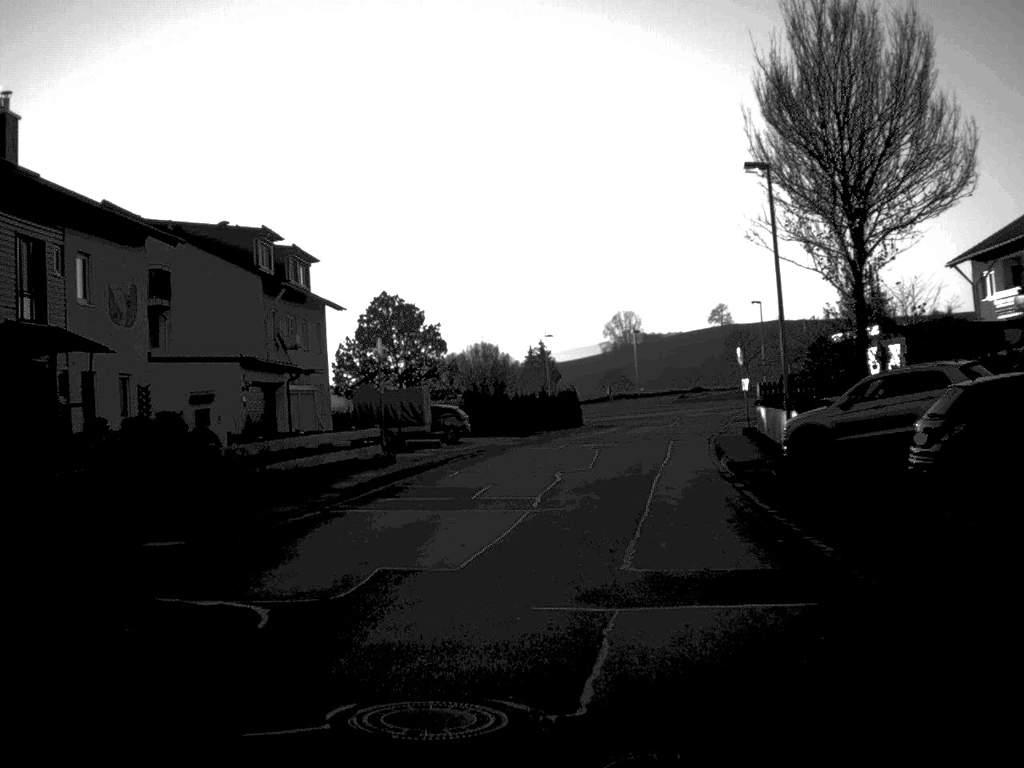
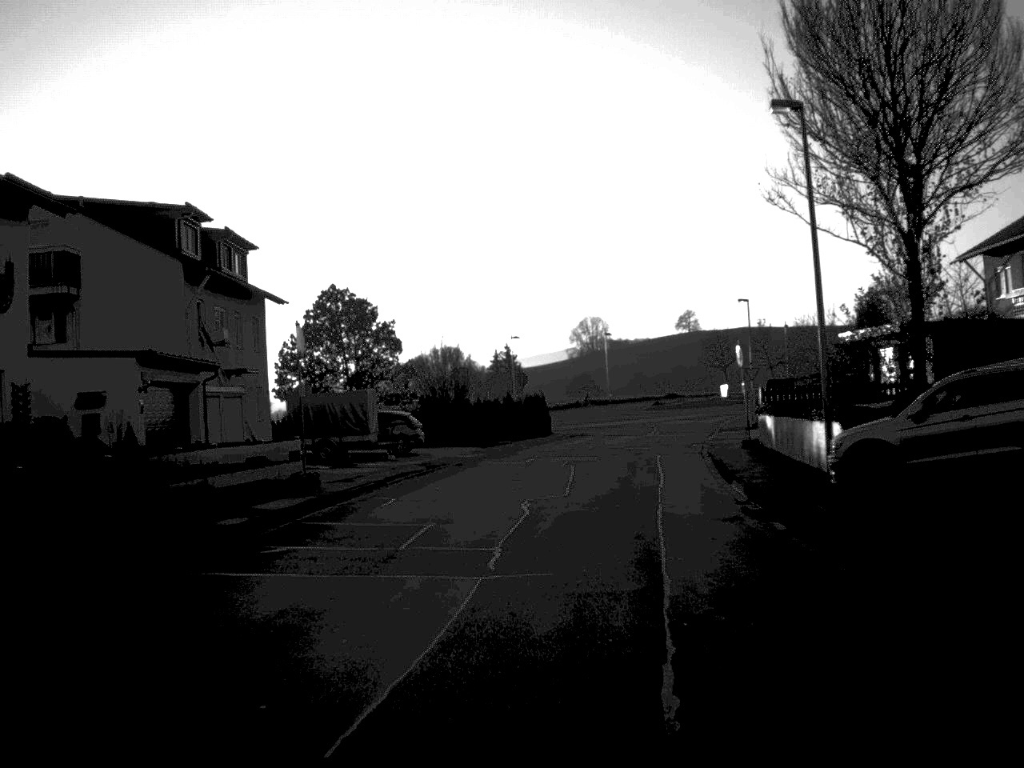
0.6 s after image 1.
(+0.1, +6.4) m; +2°
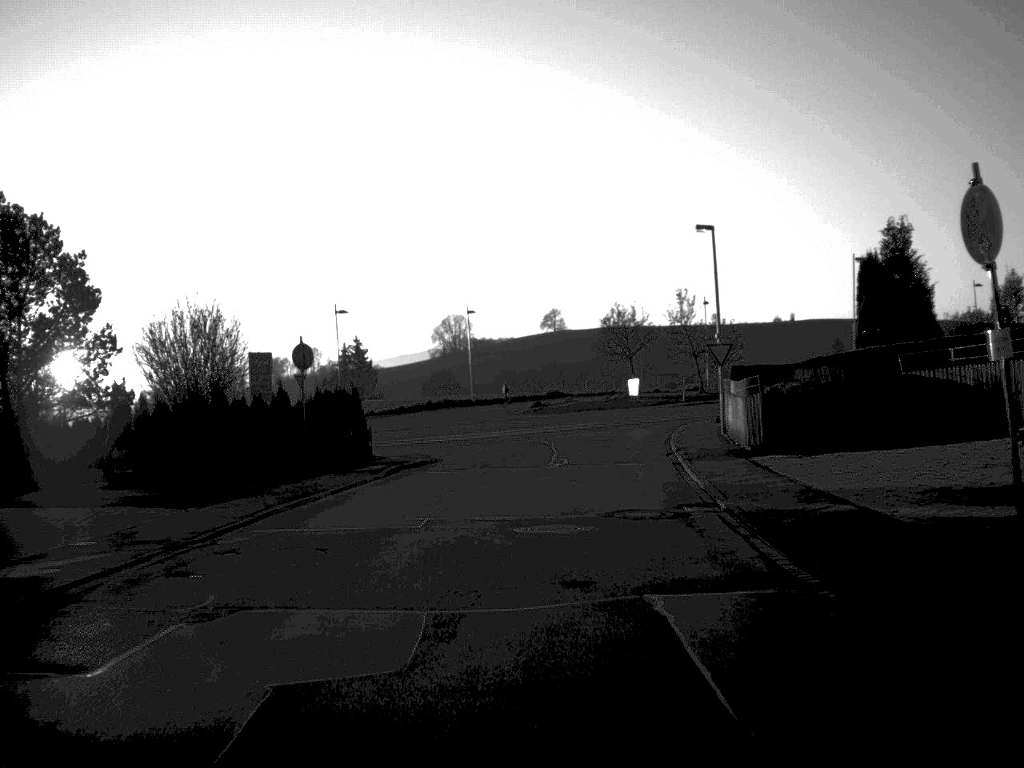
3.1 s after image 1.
(+1.5, +27.0) m; +6°
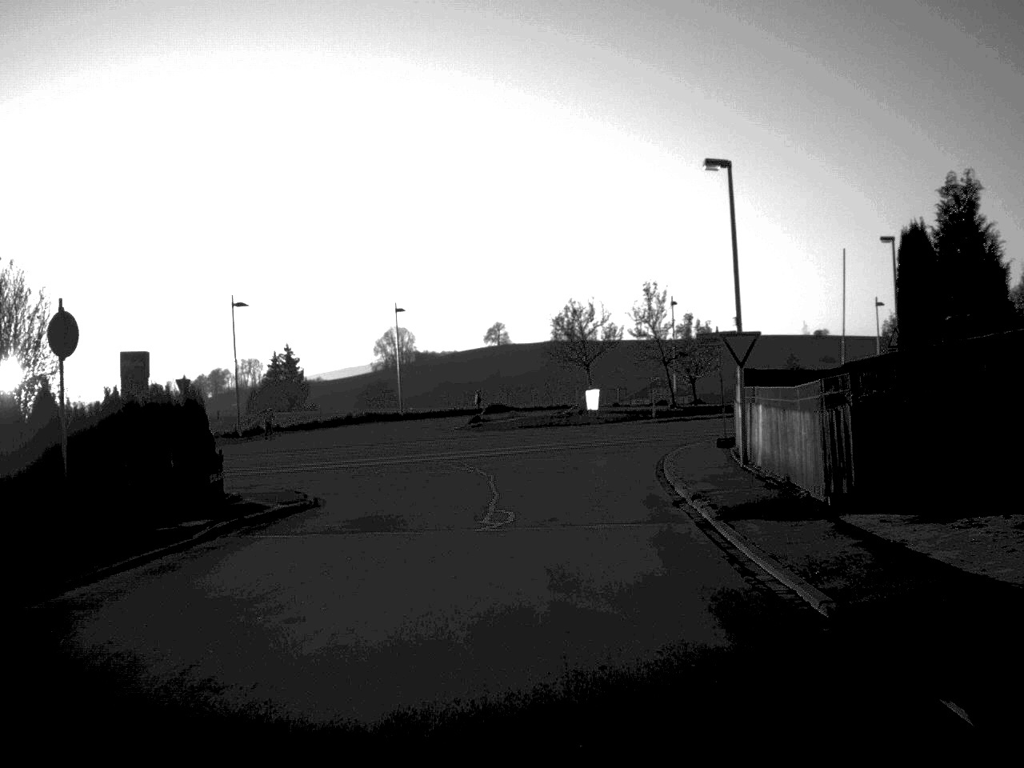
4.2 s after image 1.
(+0.3, +12.0) m; +2°
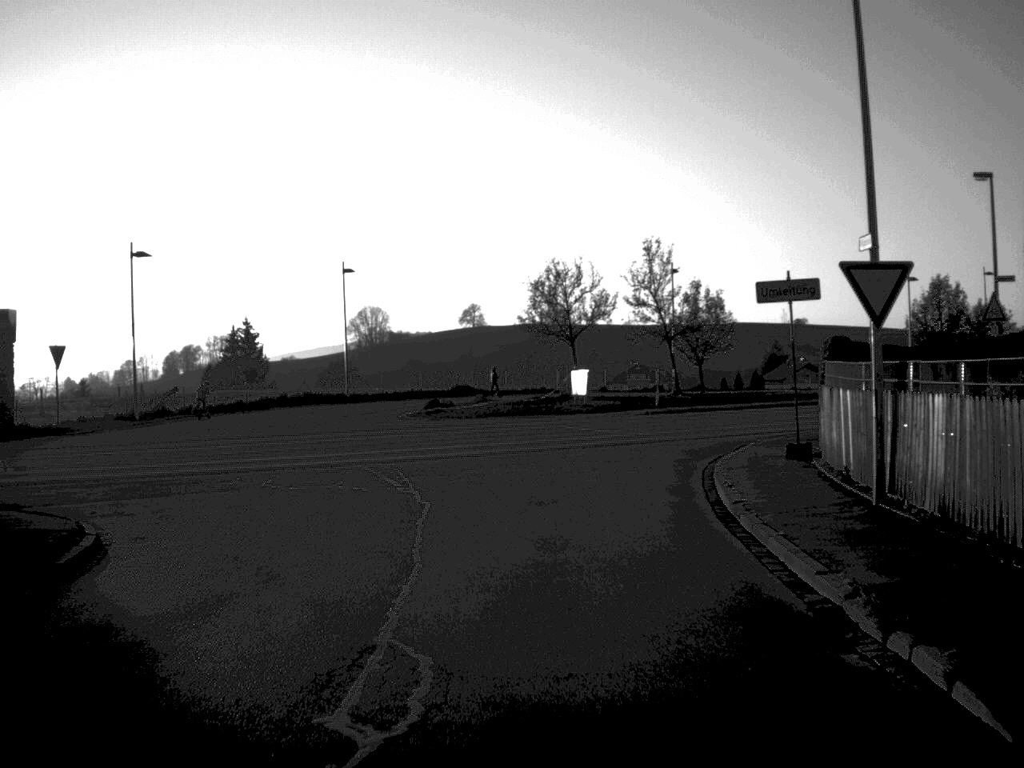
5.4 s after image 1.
(+0.1, +11.4) m; +1°
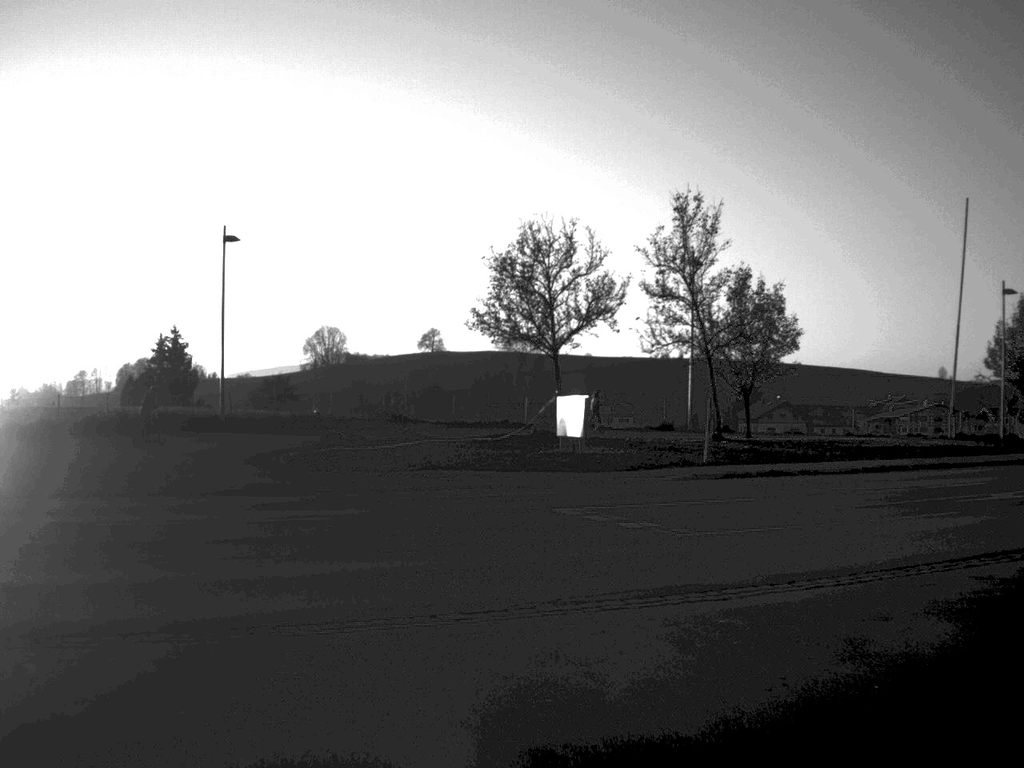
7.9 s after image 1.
(+0.1, +18.1) m; +2°
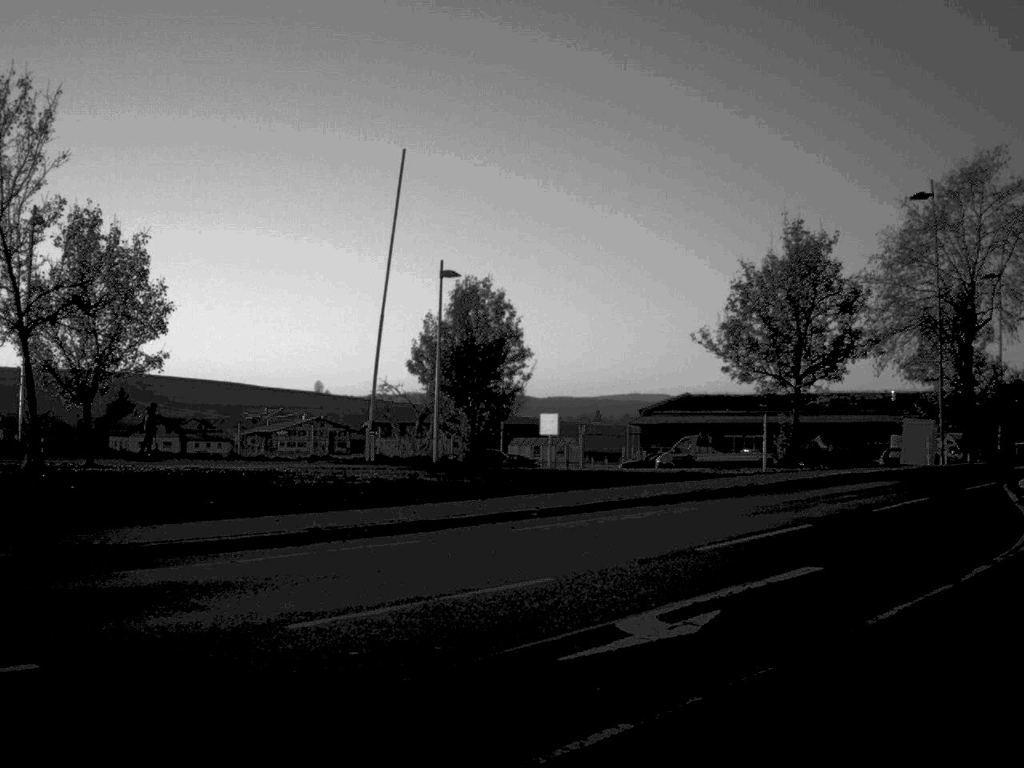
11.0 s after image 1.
(+1.9, +11.6) m; +29°
